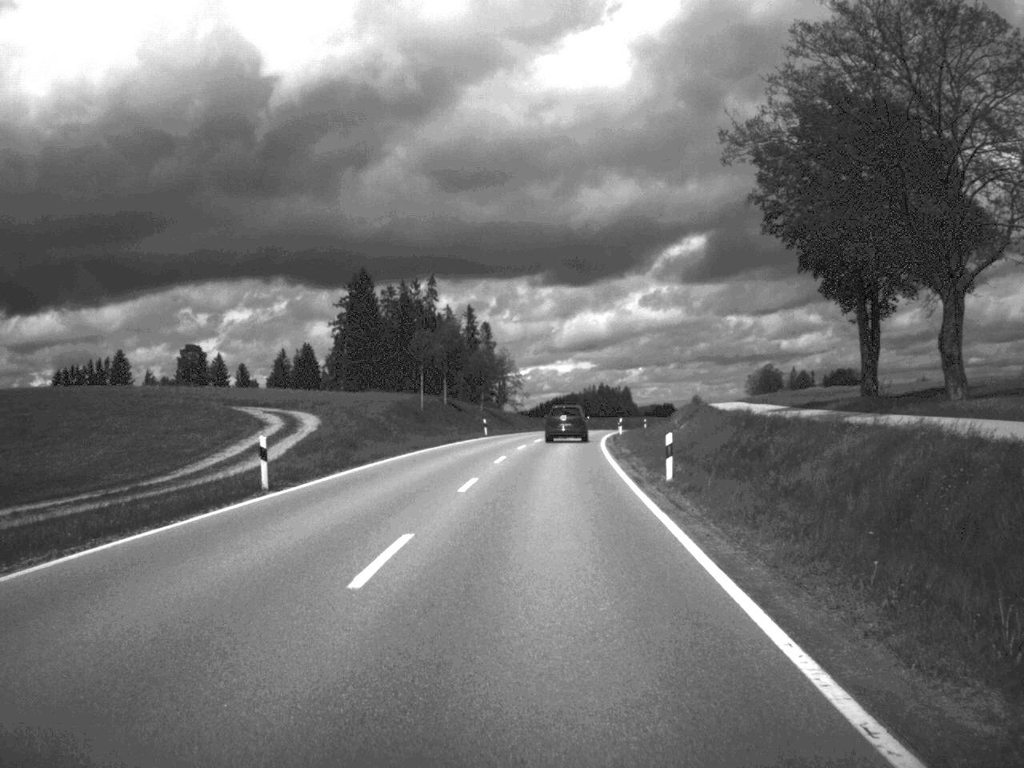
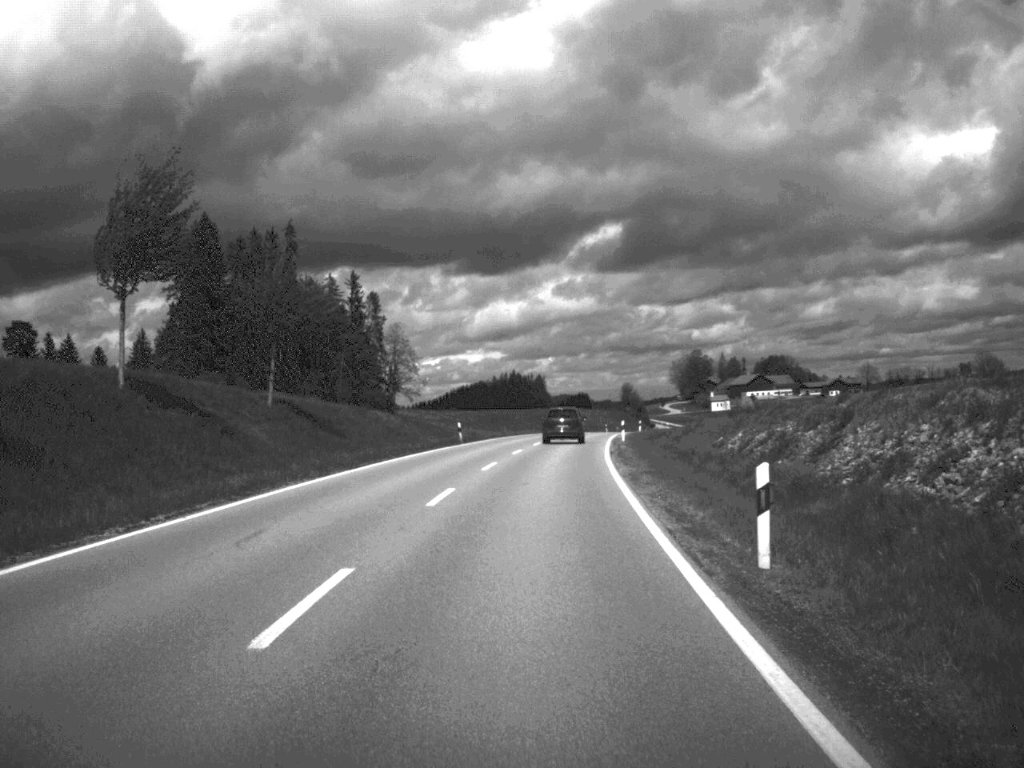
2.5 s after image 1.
(+2.2, +61.6) m; +4°
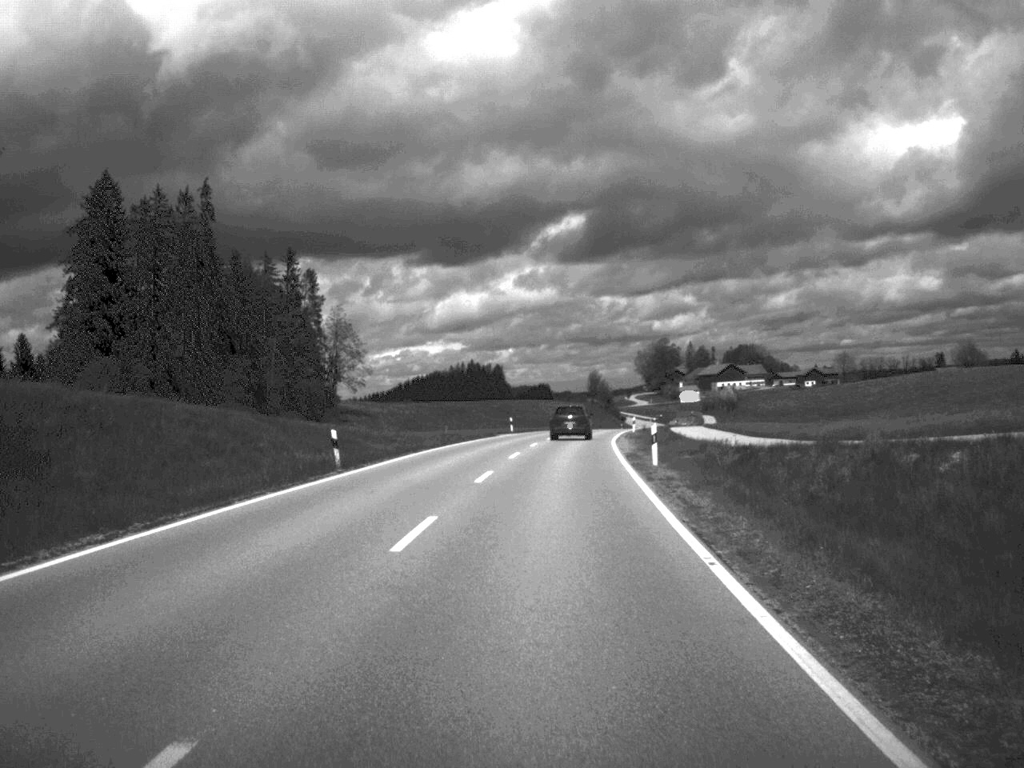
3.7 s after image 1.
(+0.4, +29.8) m; +2°
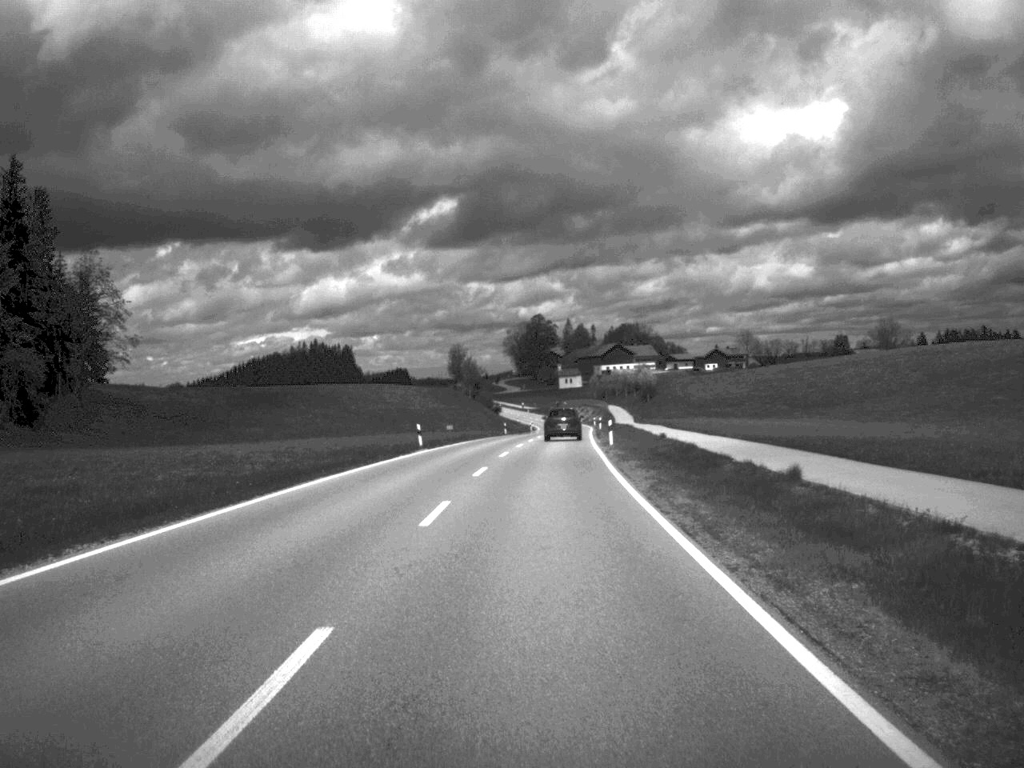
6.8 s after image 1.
(+4.0, +78.5) m; +6°
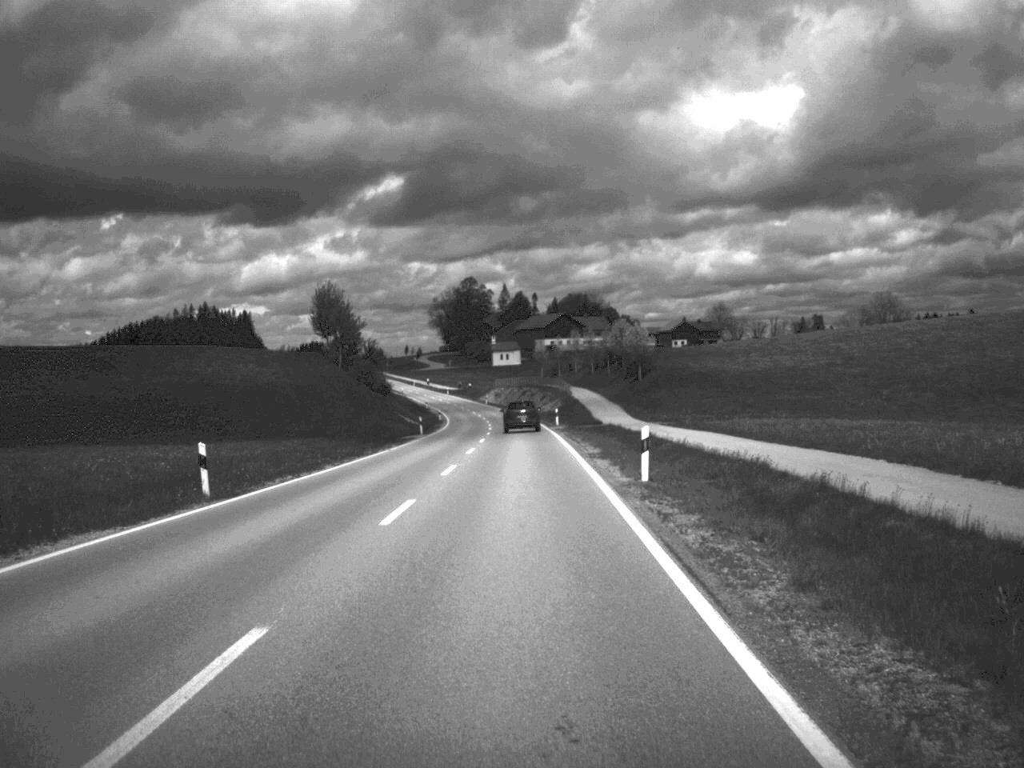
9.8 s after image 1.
(+2.6, +81.9) m; +3°
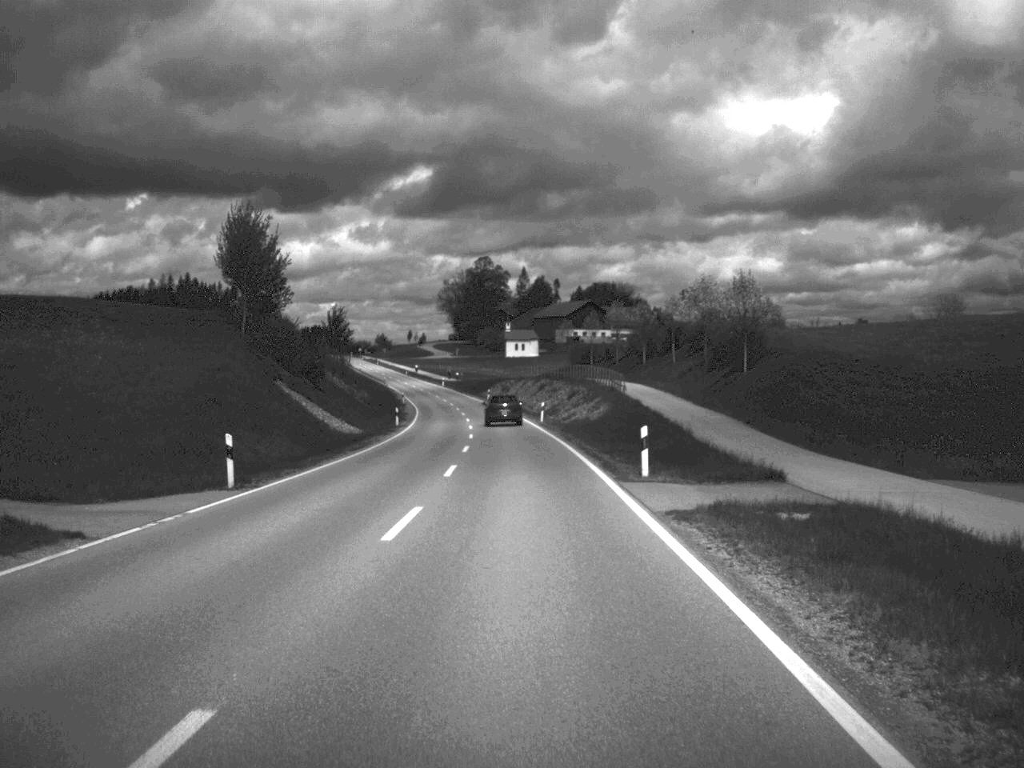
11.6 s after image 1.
(-0.2, +48.6) m; -1°
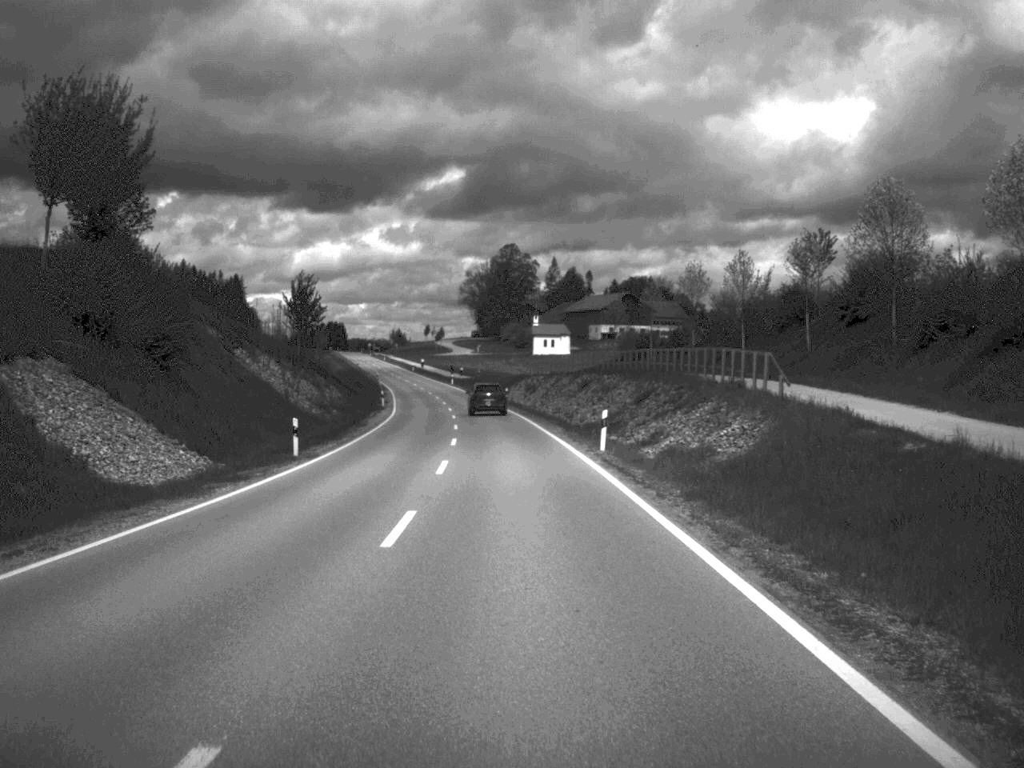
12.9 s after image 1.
(-0.4, +36.0) m; -1°
